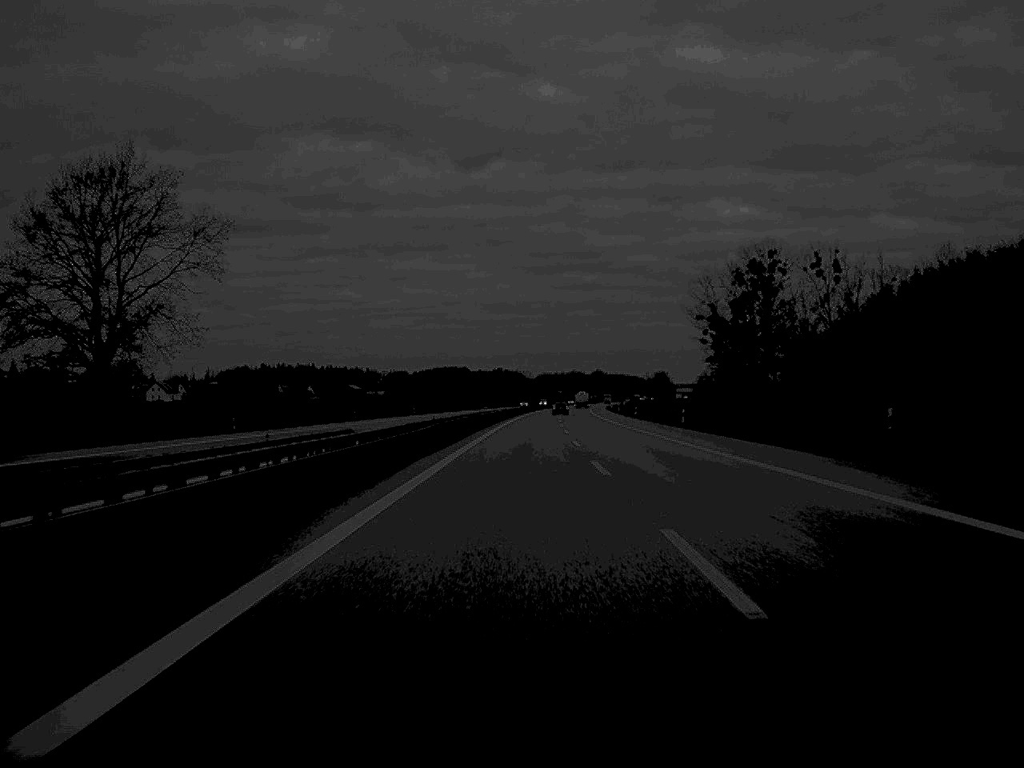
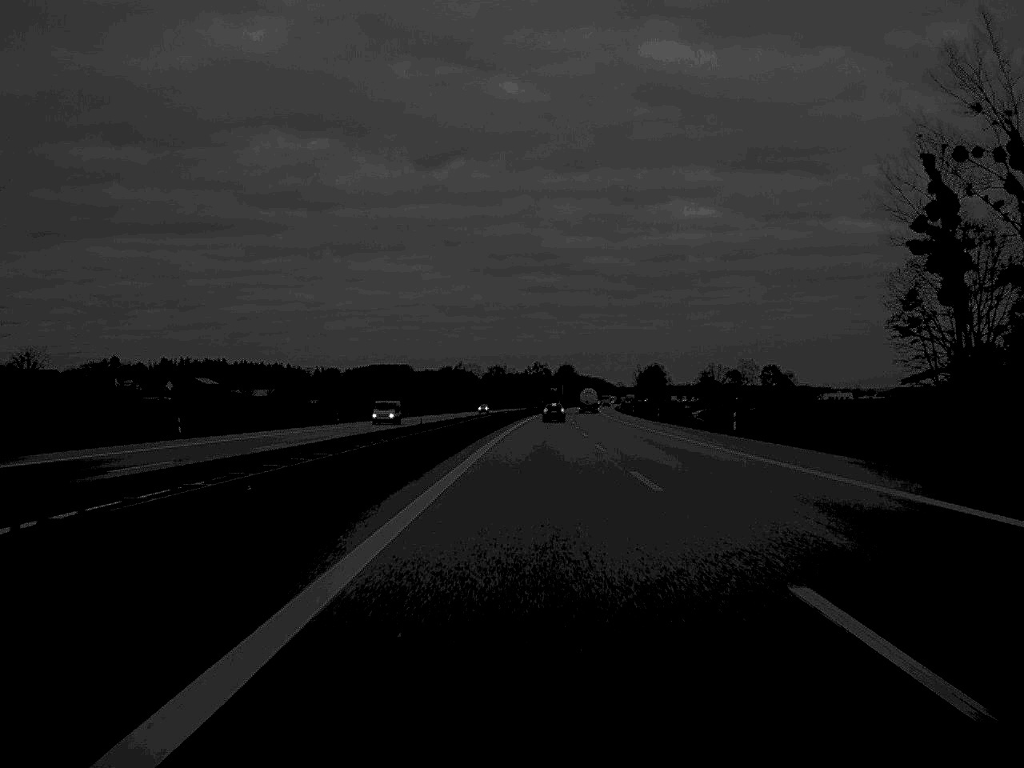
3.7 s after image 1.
(+2.5, +166.3) m; +2°
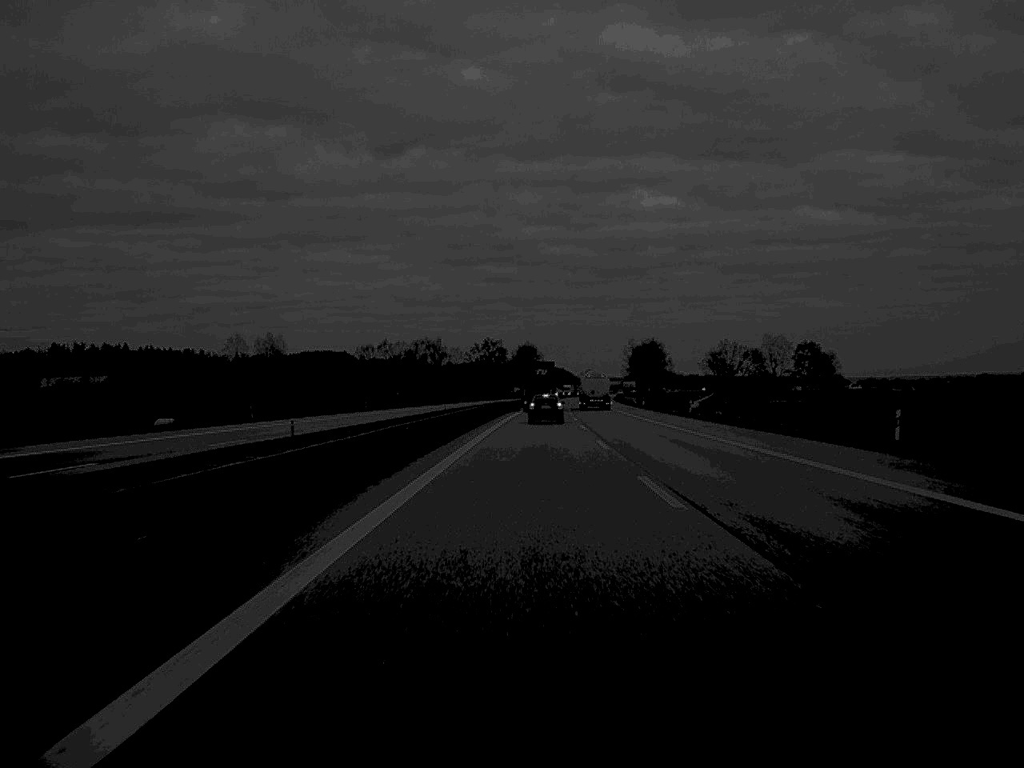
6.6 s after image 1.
(+2.6, +130.3) m; +2°
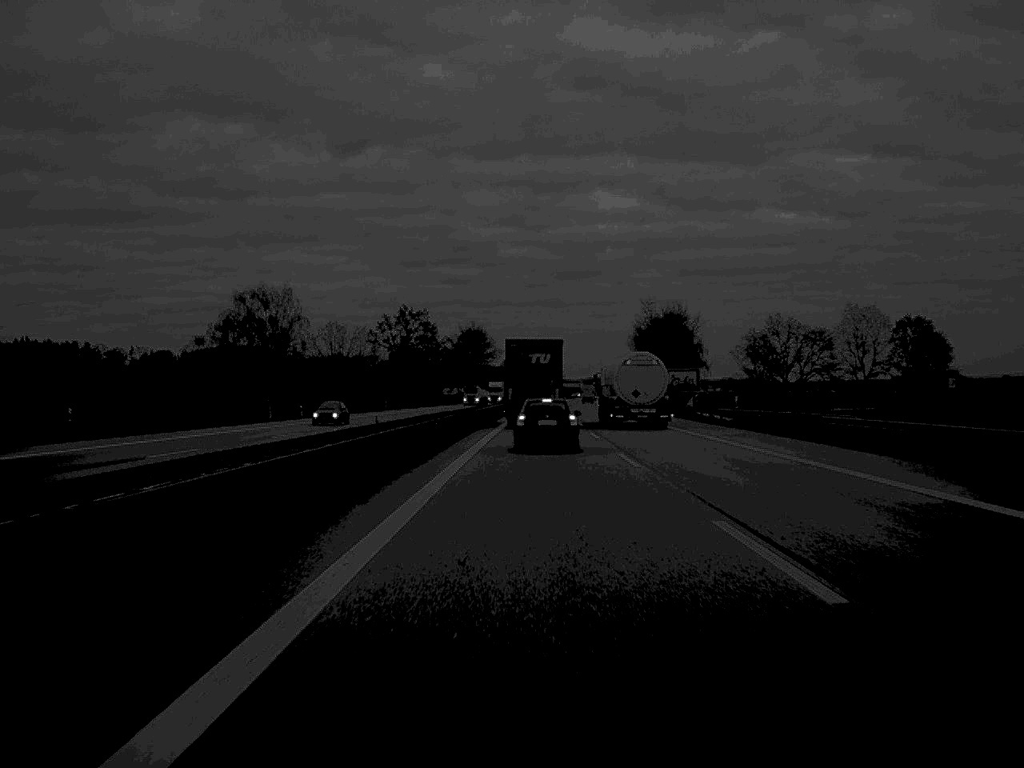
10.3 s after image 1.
(+2.2, +132.0) m; +2°
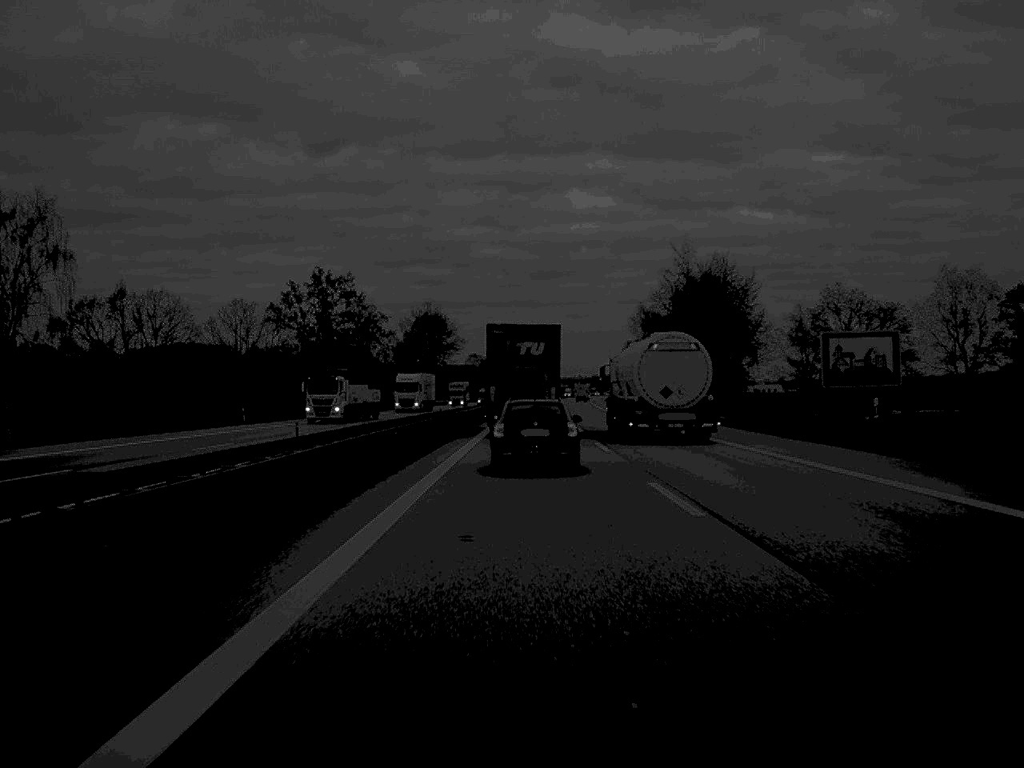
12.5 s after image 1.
(+0.6, +64.9) m; +1°
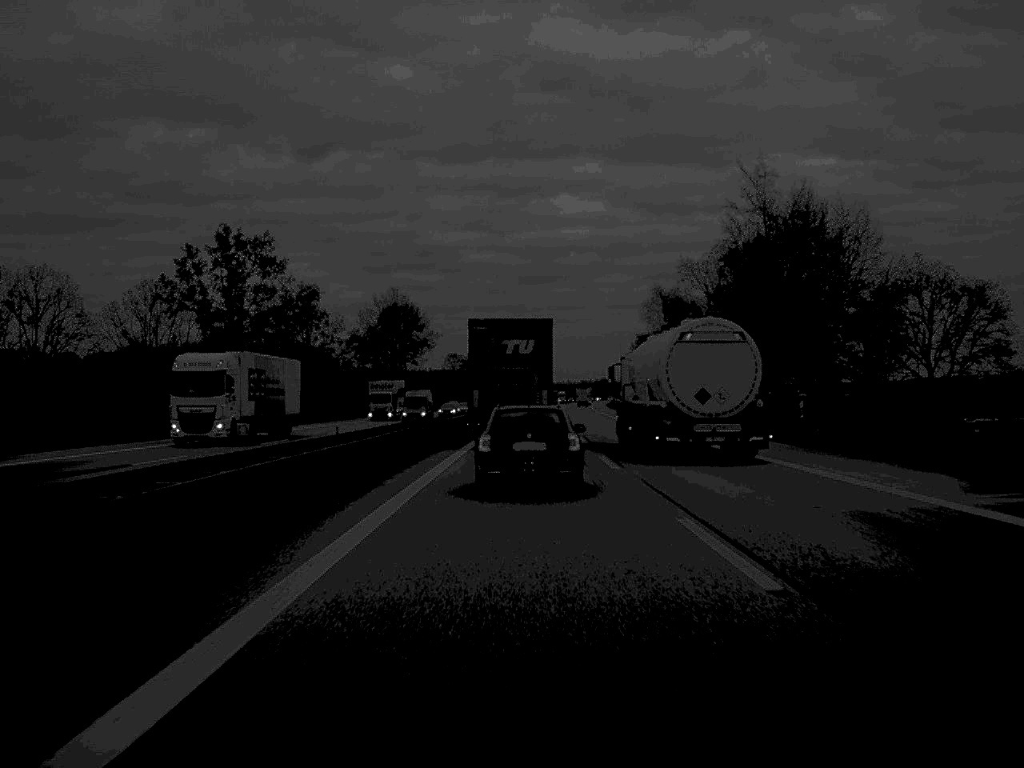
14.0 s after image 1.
(+0.2, +41.9) m; +1°
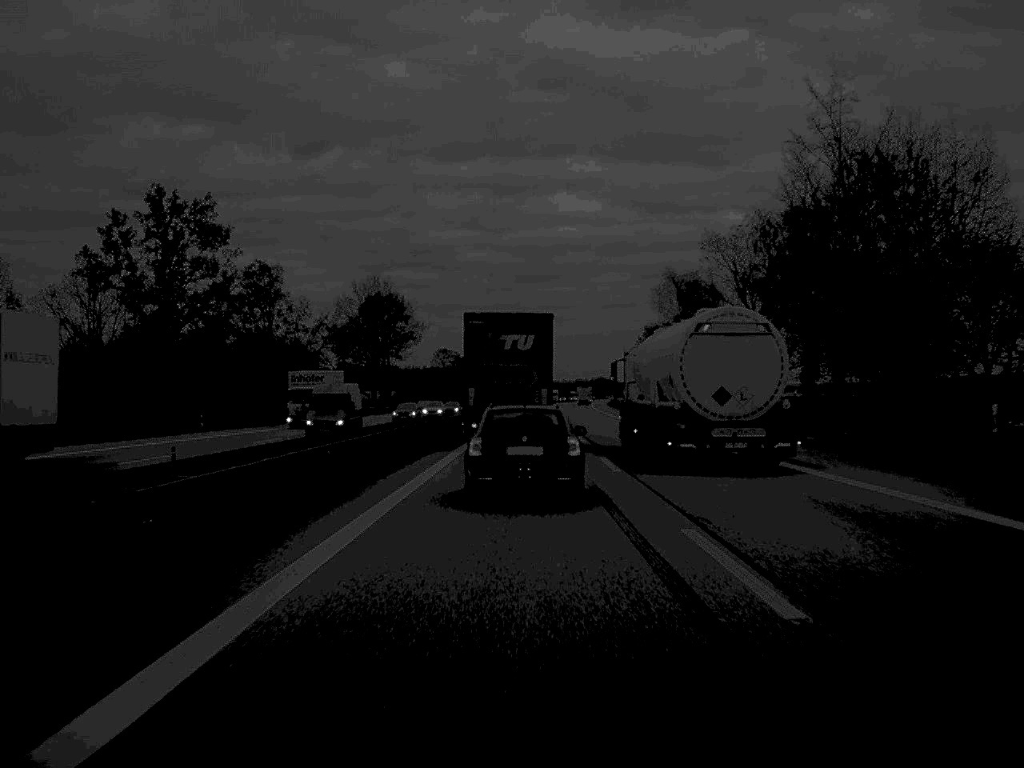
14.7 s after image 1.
(0.0, +19.1) m; 0°
